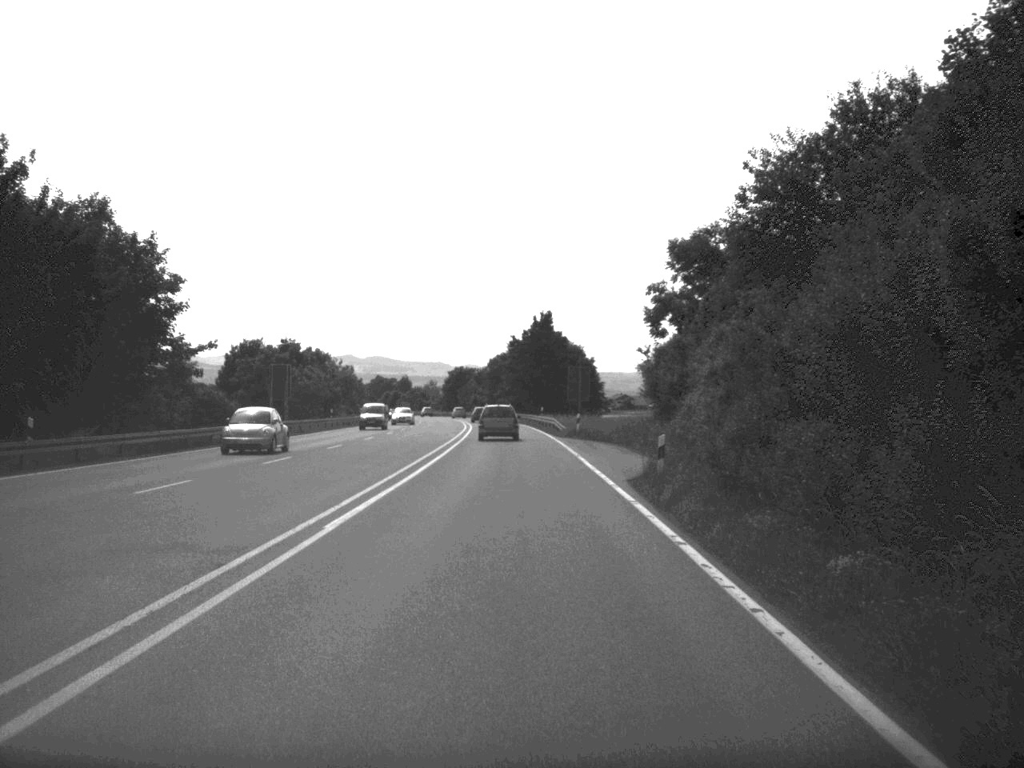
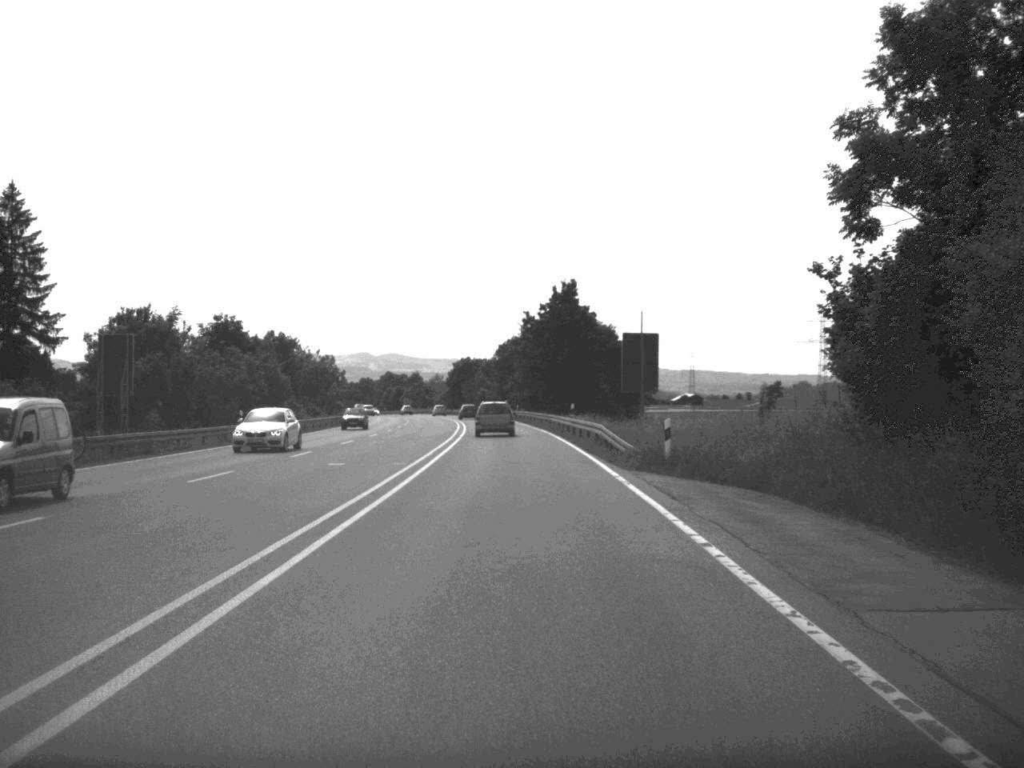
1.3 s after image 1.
(-0.2, +32.2) m; -1°
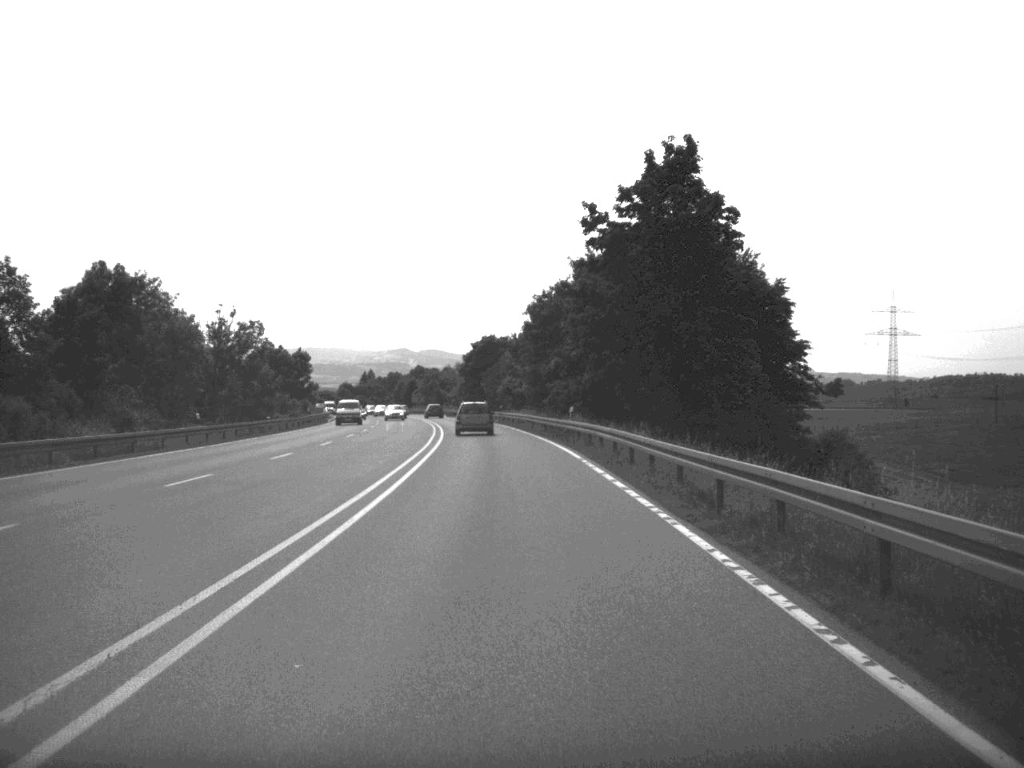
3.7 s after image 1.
(-0.9, +60.5) m; -2°
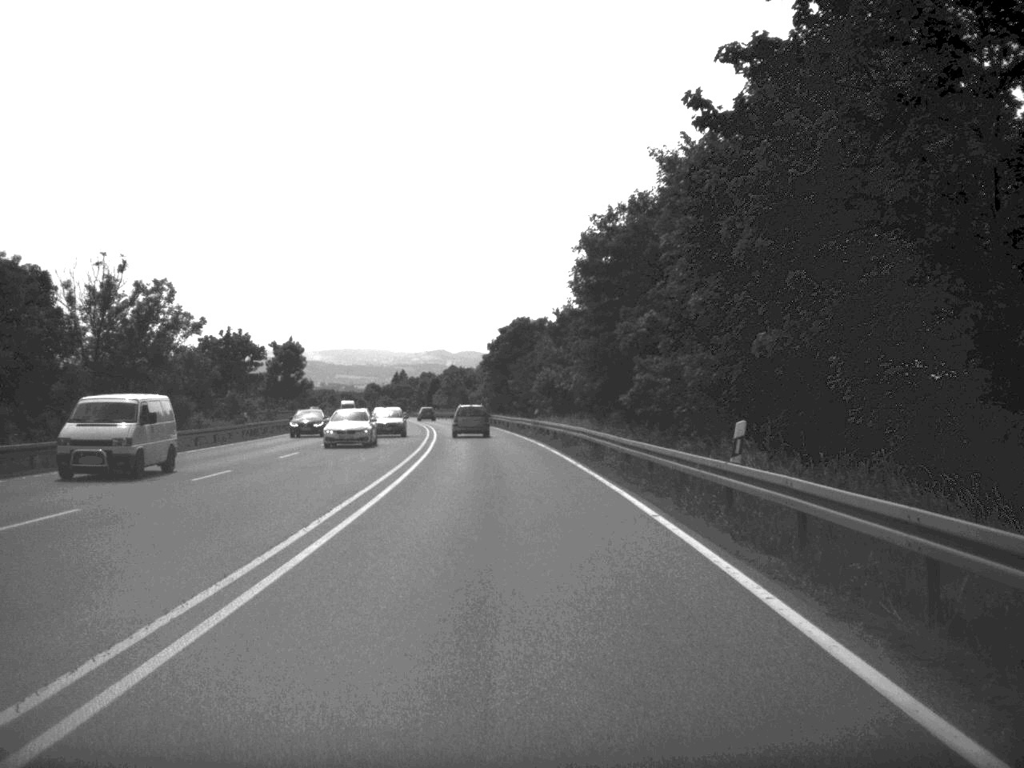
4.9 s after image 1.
(-0.5, +32.6) m; -2°
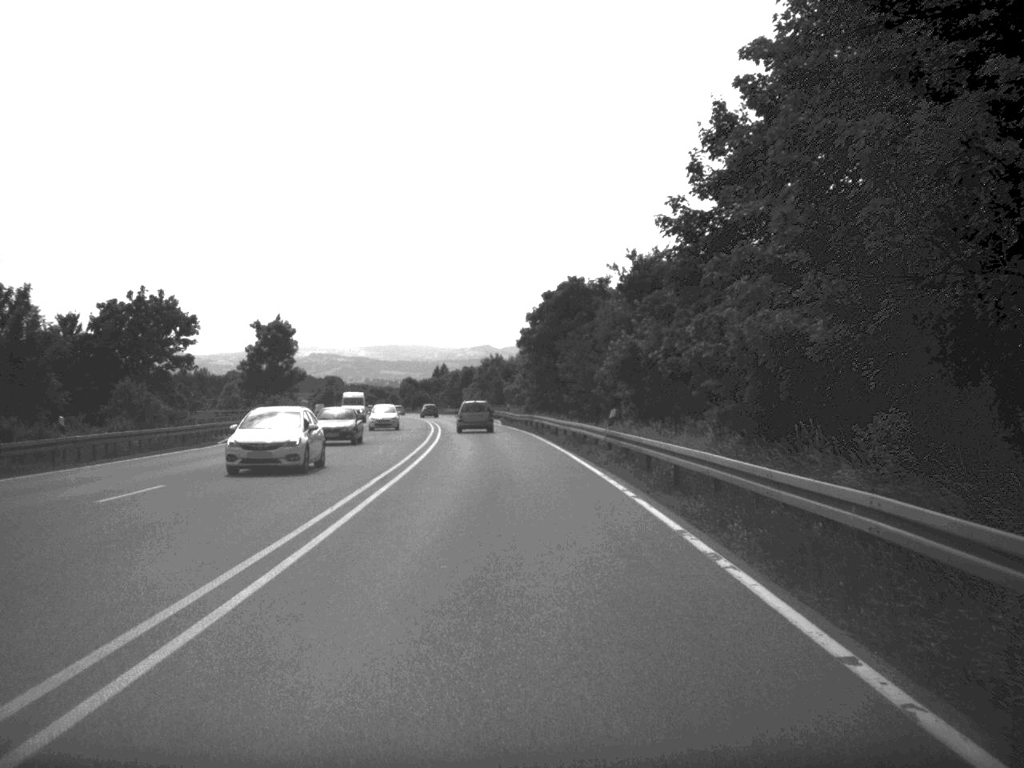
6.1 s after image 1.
(-0.5, +30.6) m; -2°
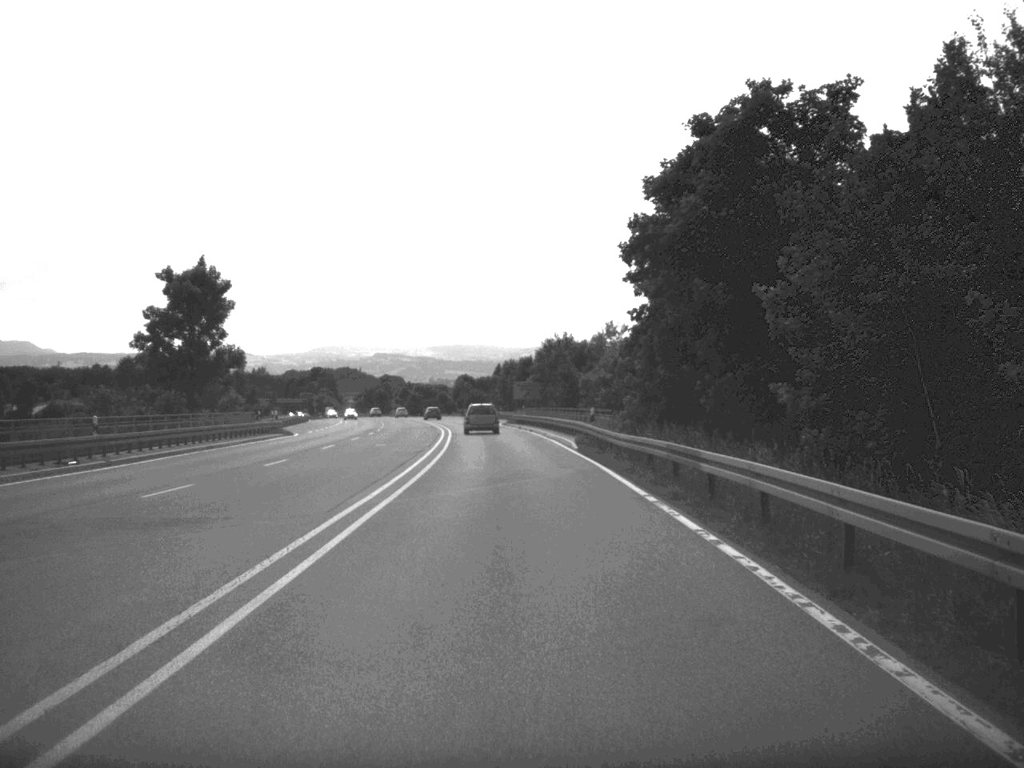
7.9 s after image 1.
(-1.2, +45.6) m; -3°
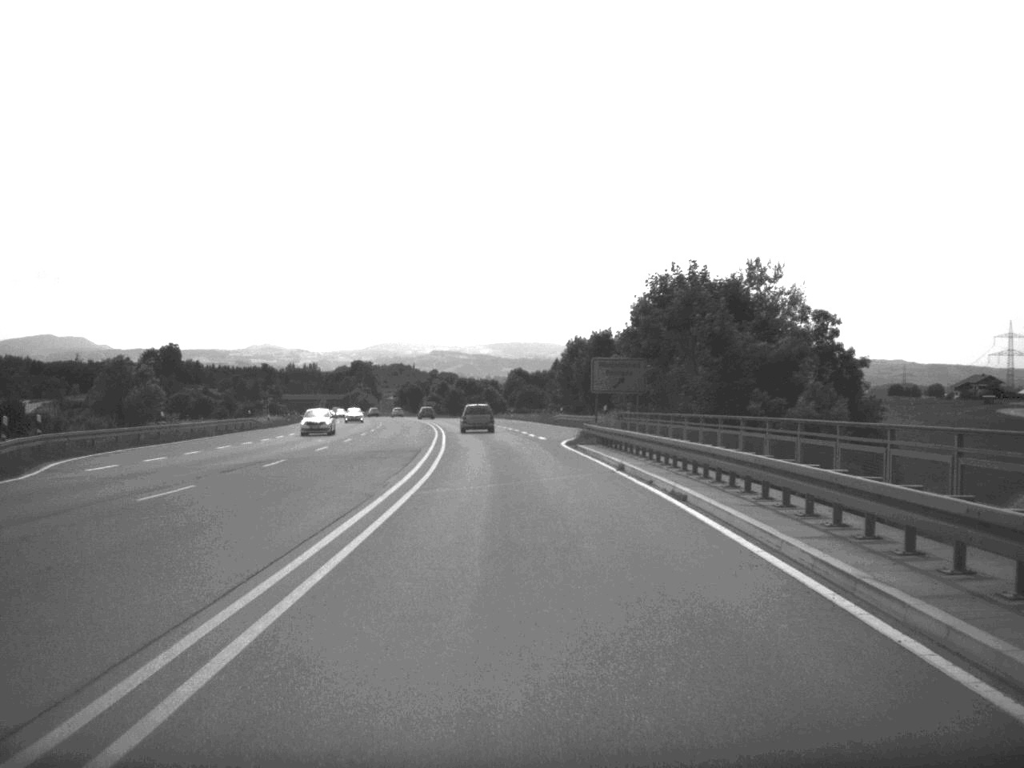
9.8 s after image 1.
(-1.2, +48.3) m; -3°
